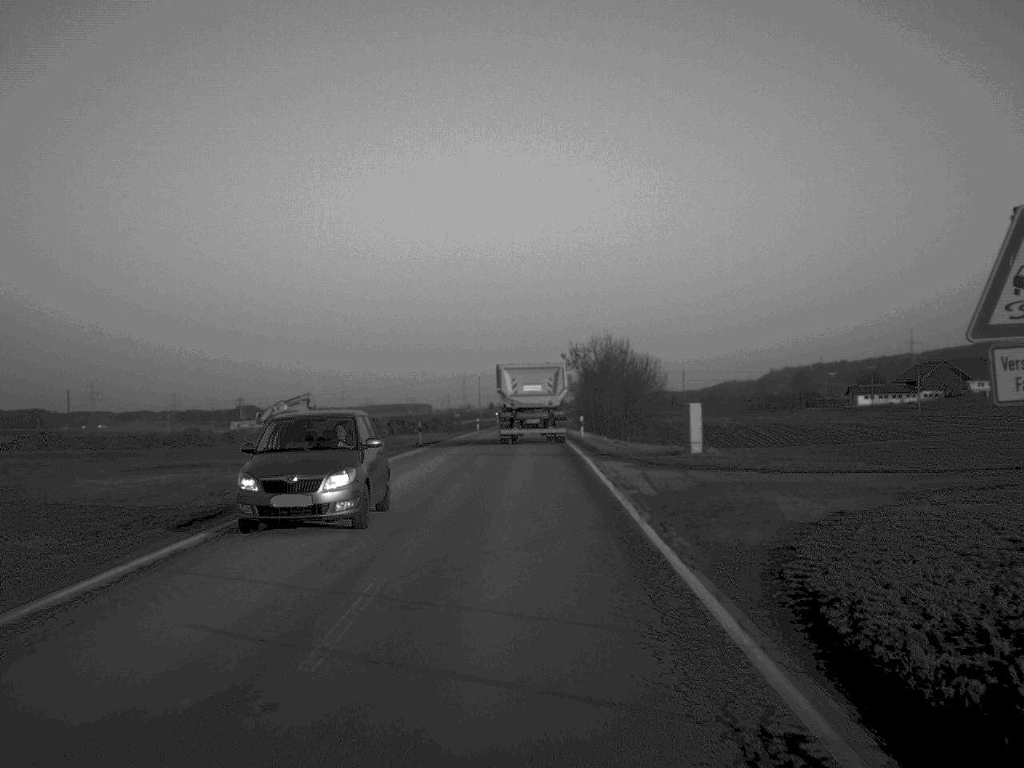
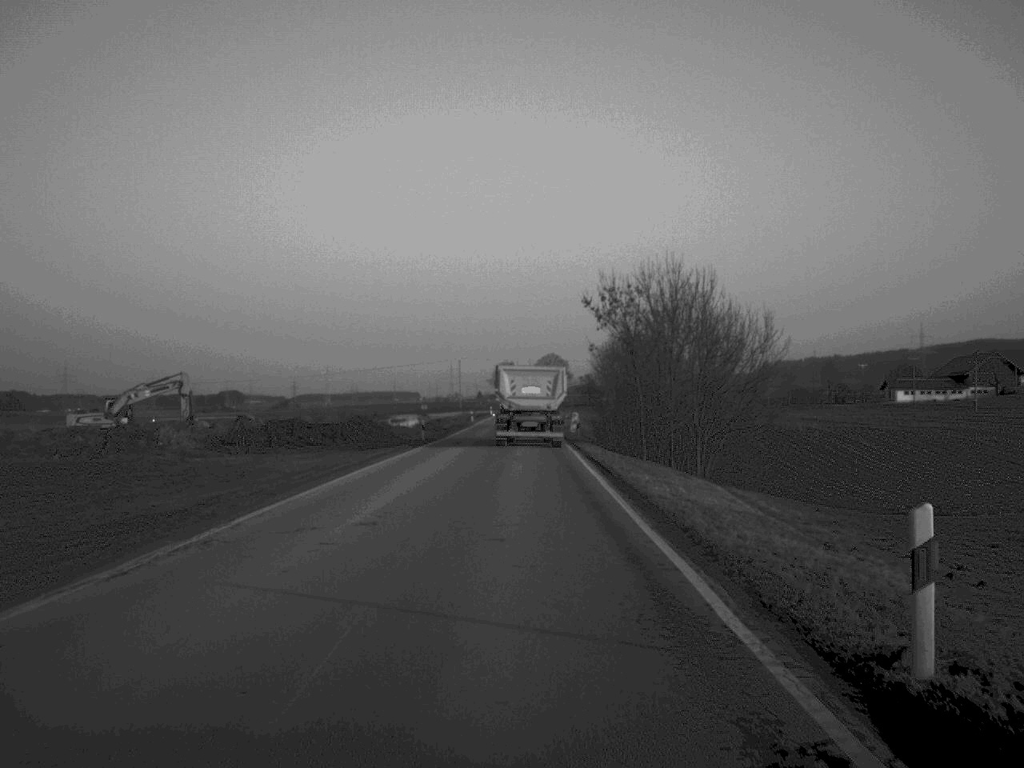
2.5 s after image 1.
(+0.2, +48.1) m; +1°
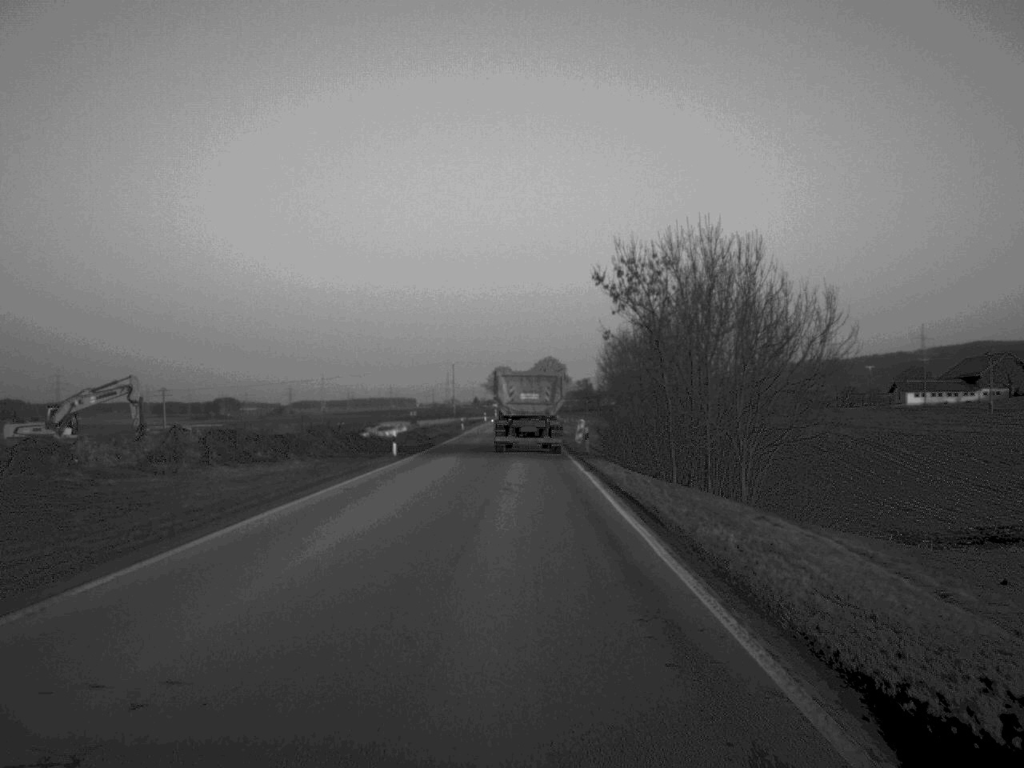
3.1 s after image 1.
(0.0, +11.1) m; 0°
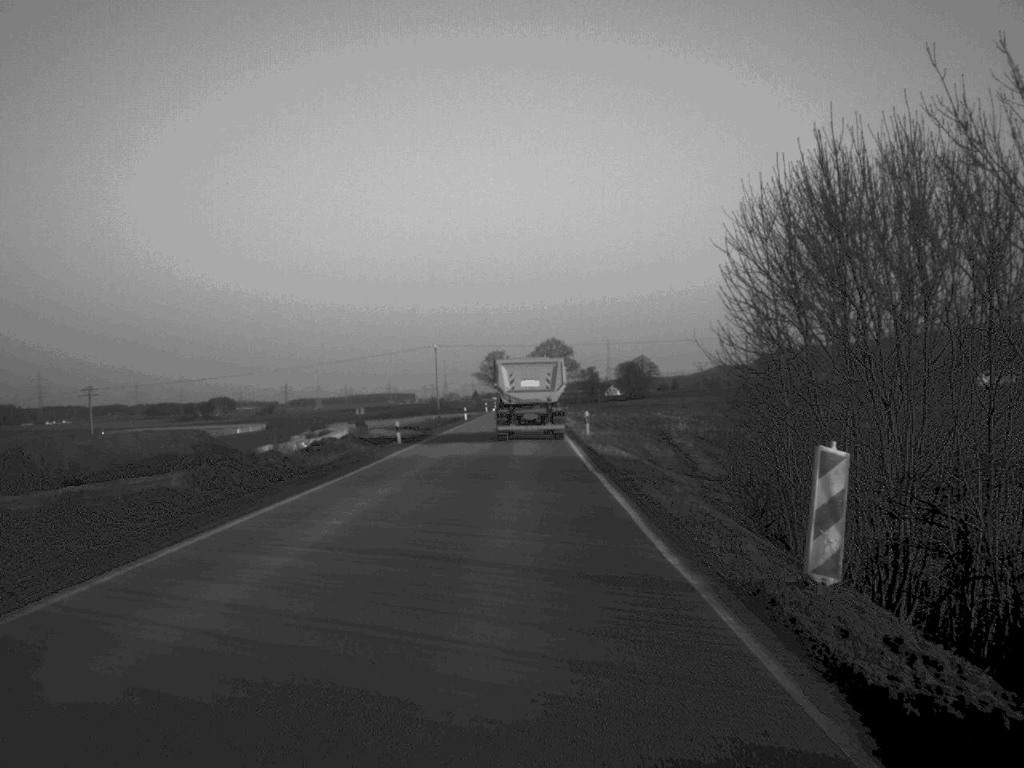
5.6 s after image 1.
(+0.1, +47.5) m; 0°
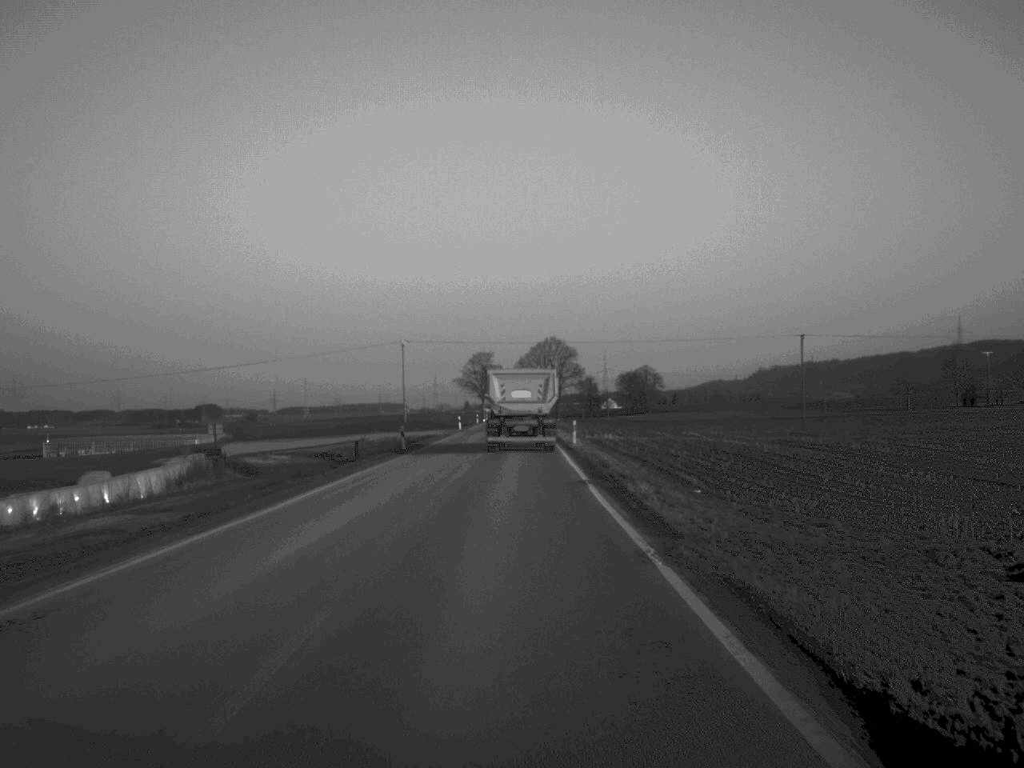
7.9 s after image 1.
(+0.2, +45.5) m; 0°
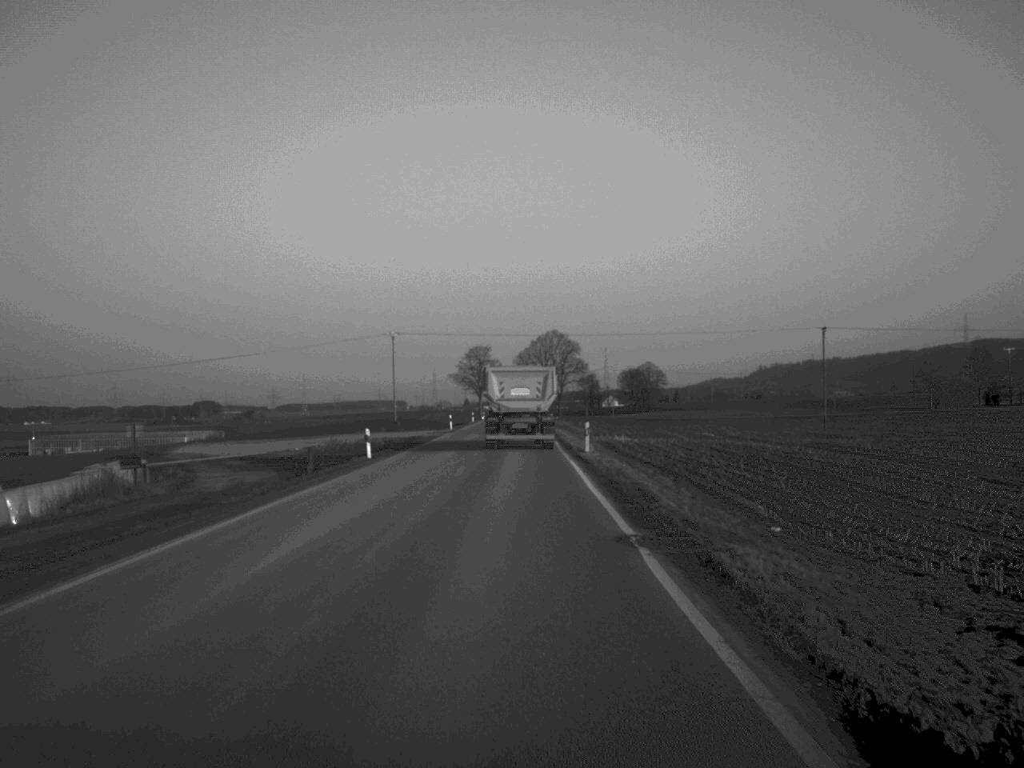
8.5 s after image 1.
(0.0, +11.7) m; 0°
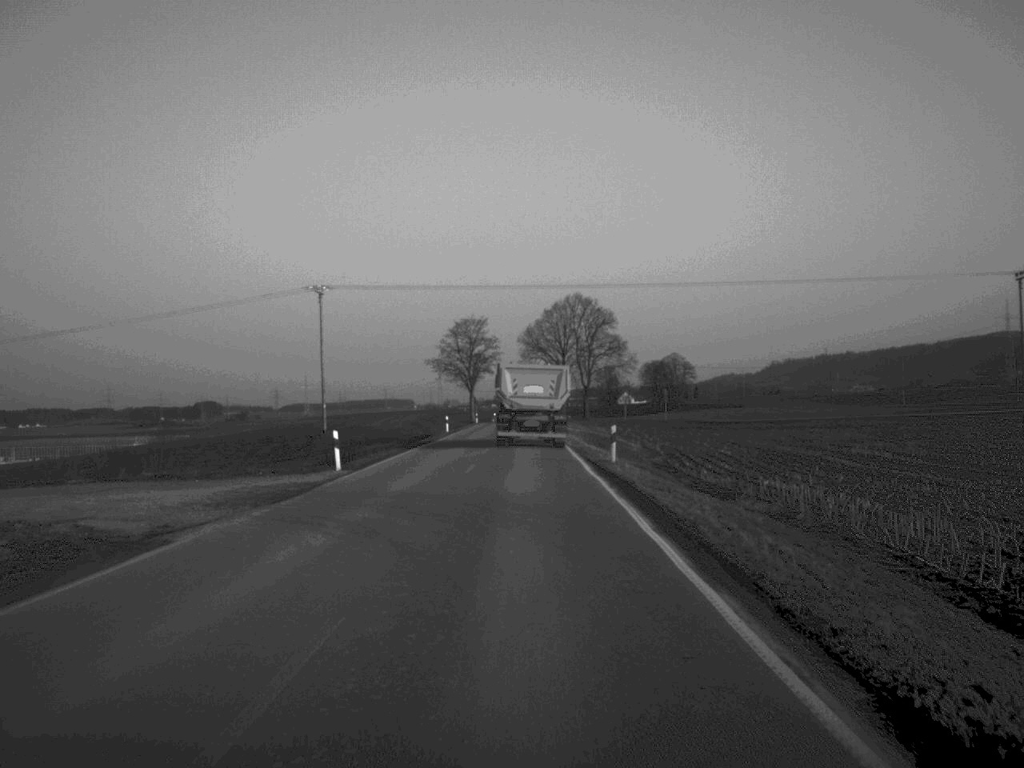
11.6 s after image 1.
(-0.2, +58.3) m; 0°
